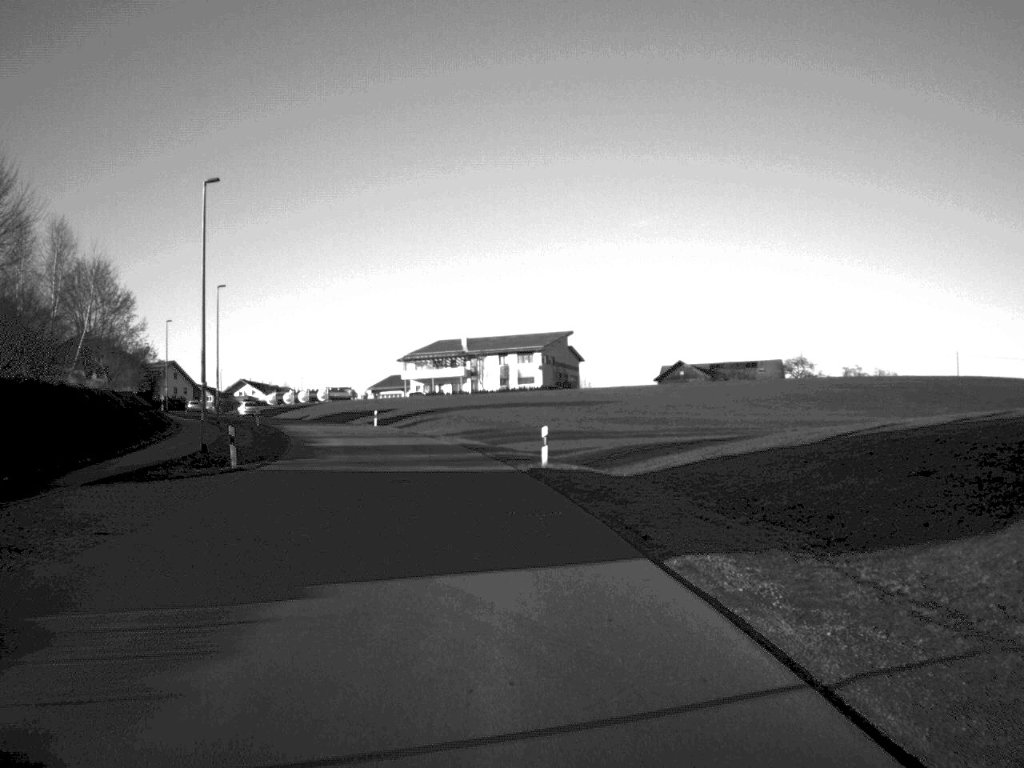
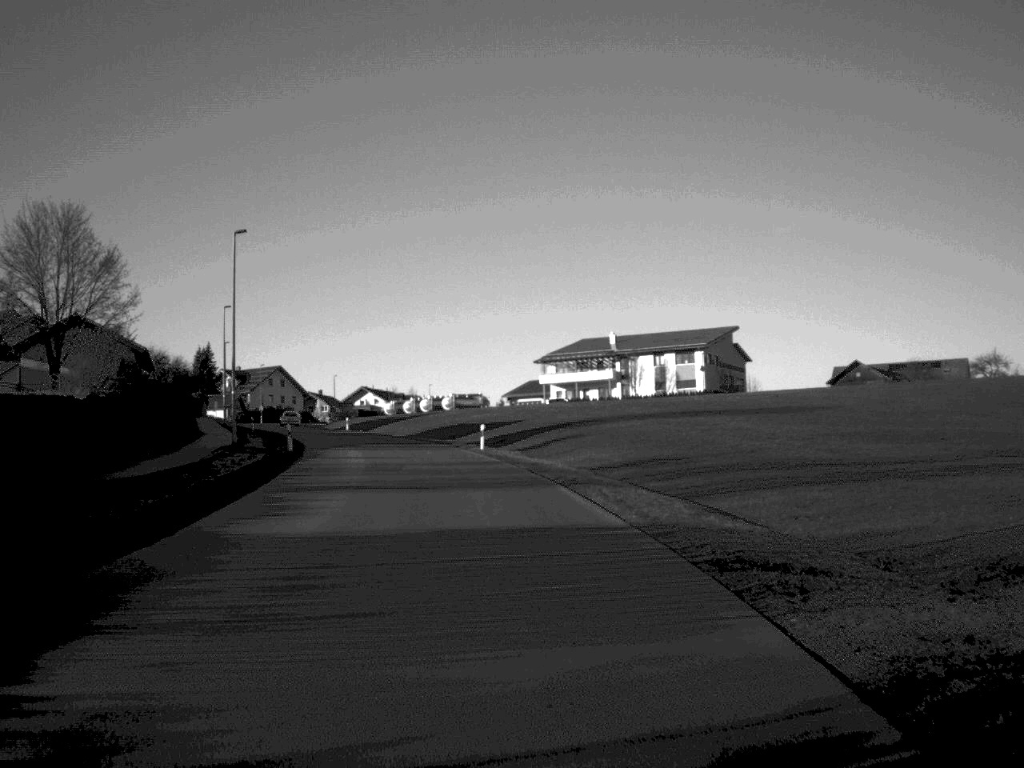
(-2.0, +30.0) m; -7°
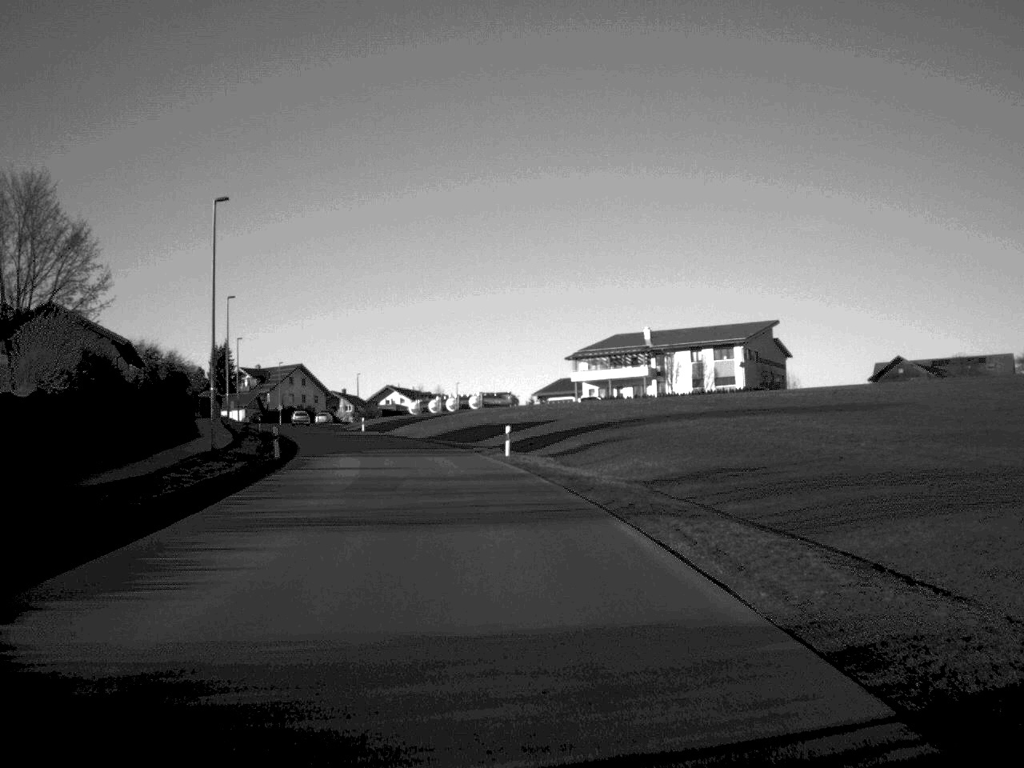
(-0.1, +8.1) m; -1°
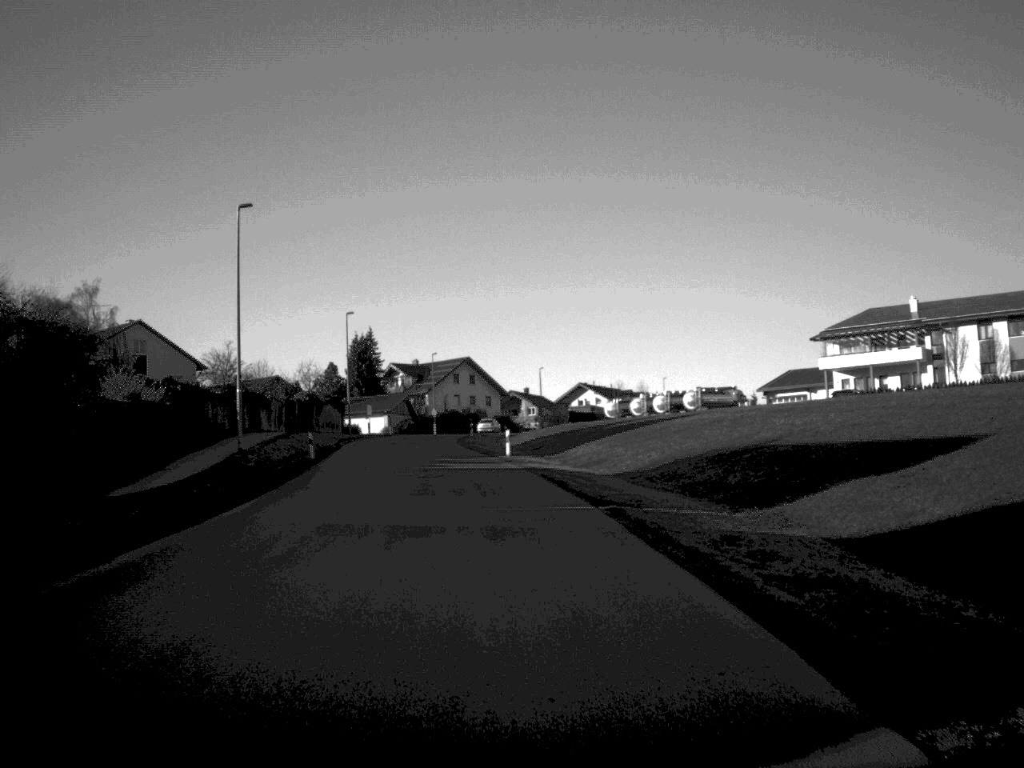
(-3.2, +42.2) m; -9°
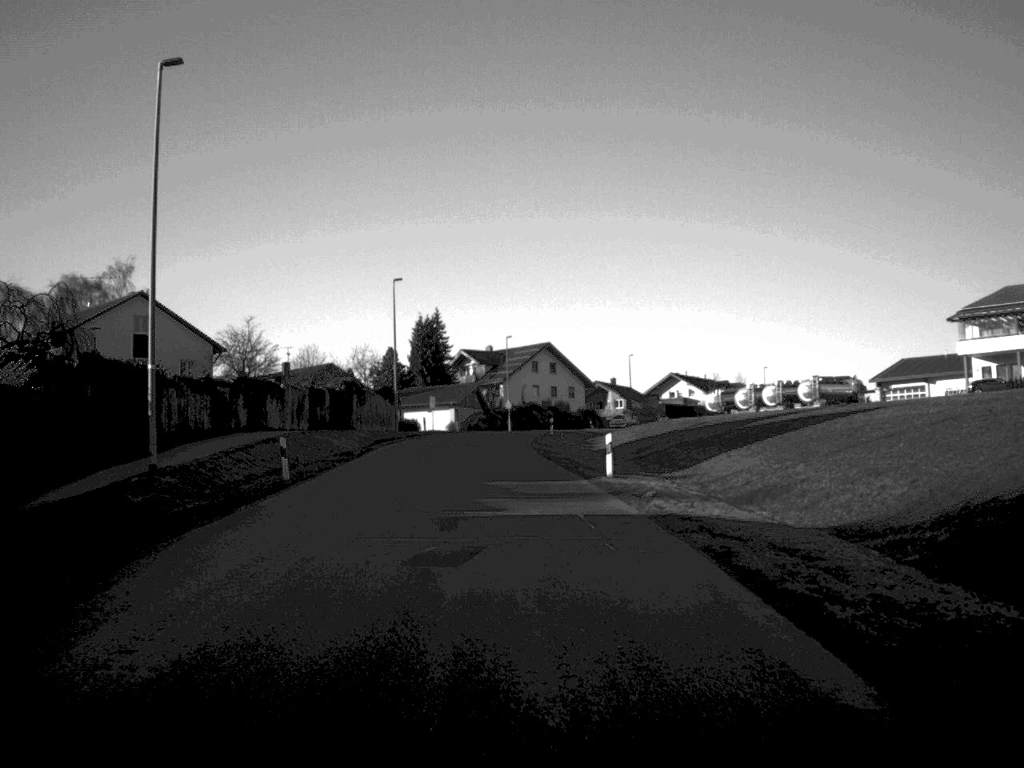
(-0.6, +18.8) m; -4°
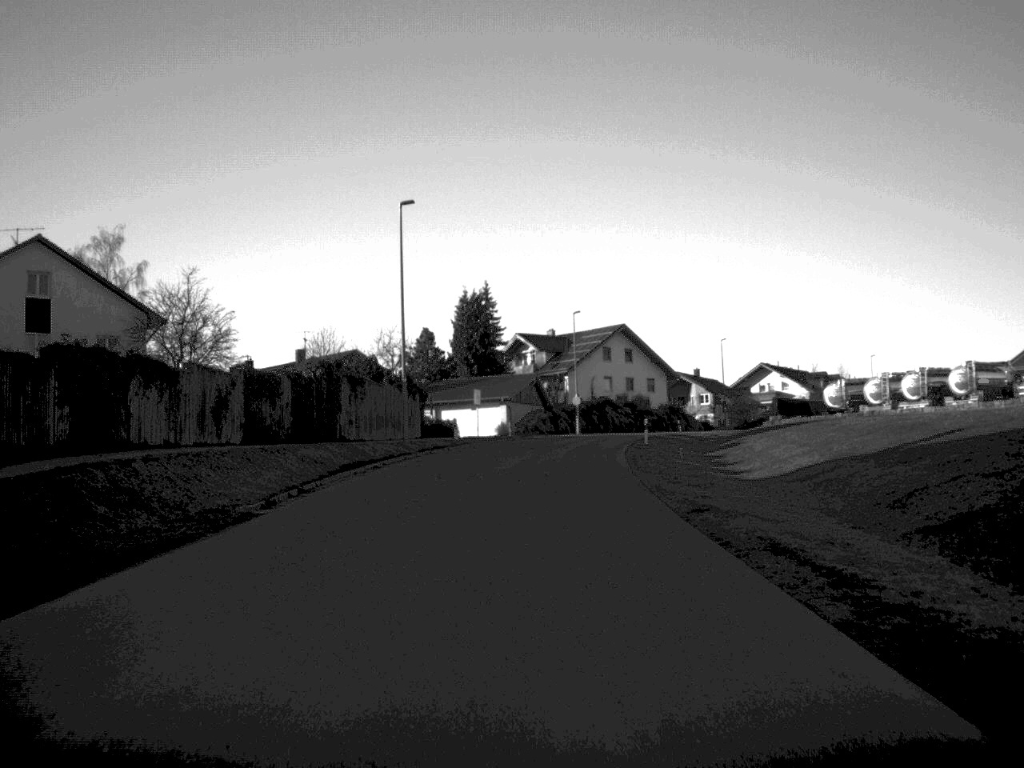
(-0.8, +26.2) m; -3°
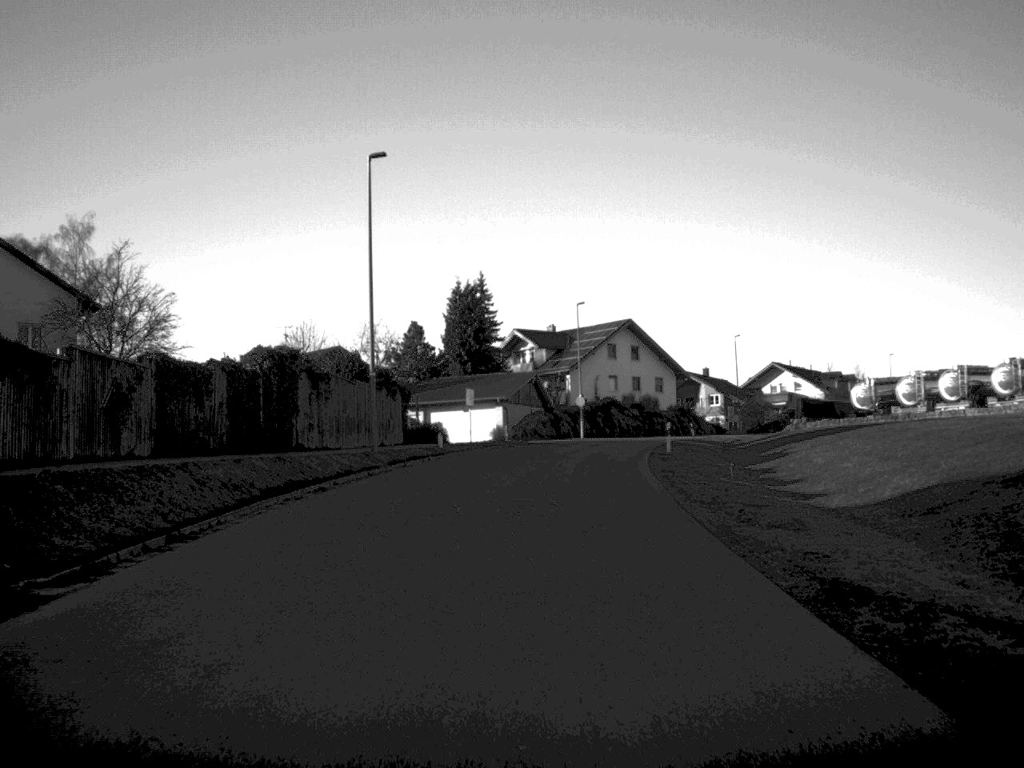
(0.0, +8.8) m; 0°
